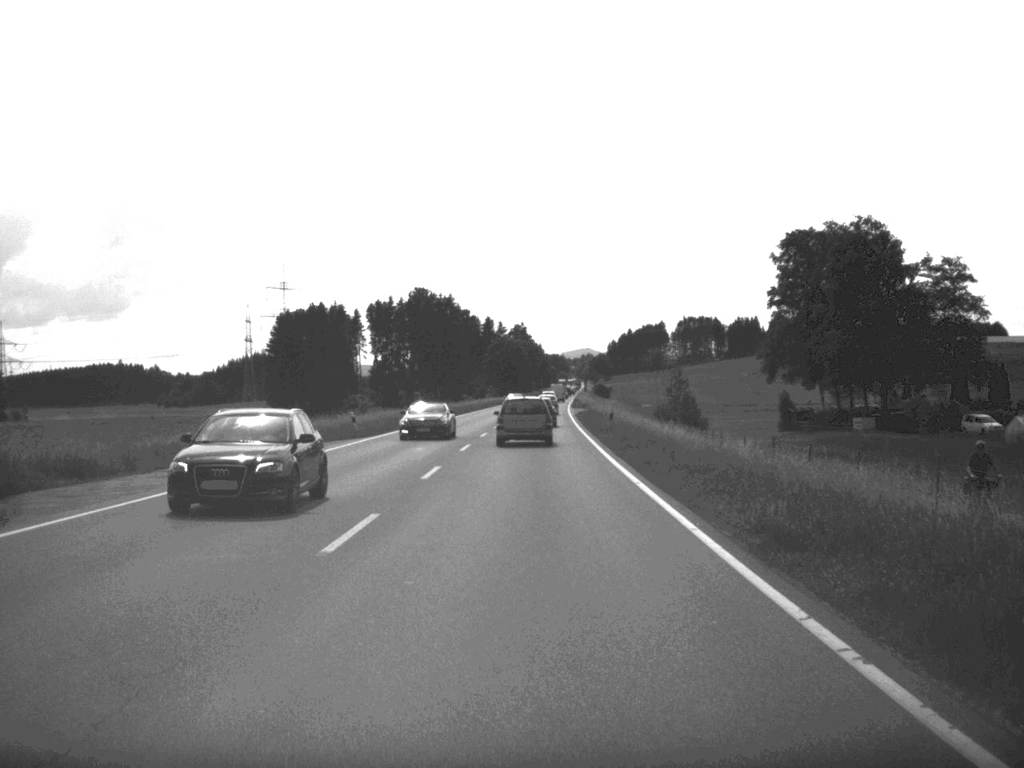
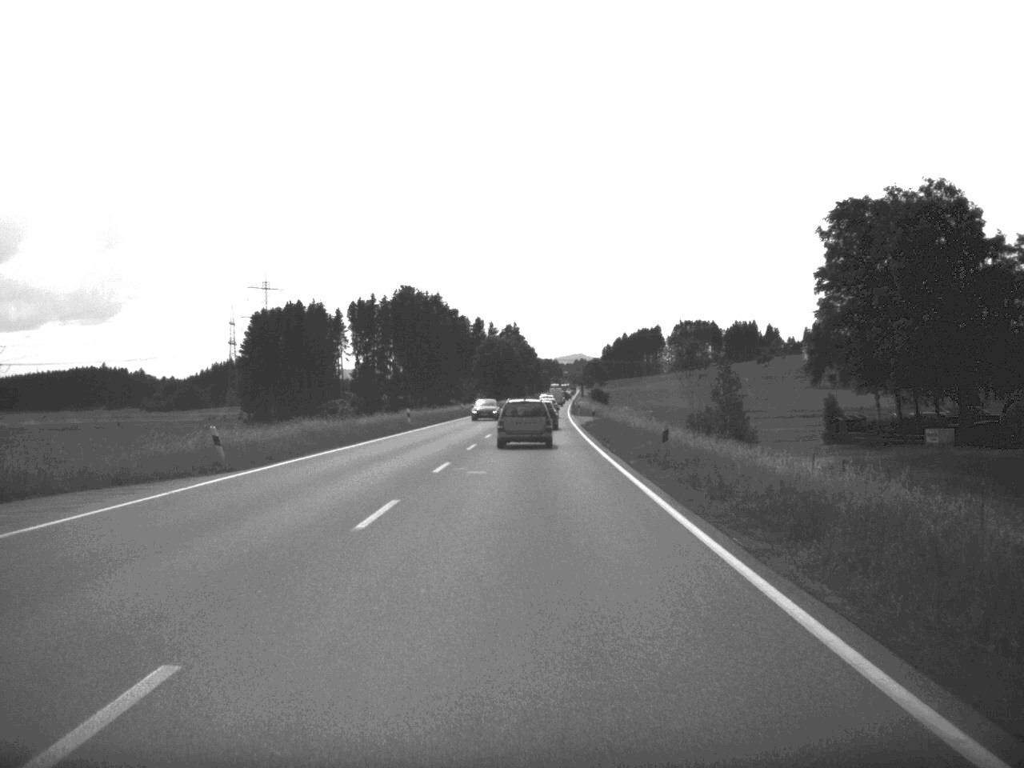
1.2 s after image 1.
(+0.1, +21.2) m; 0°
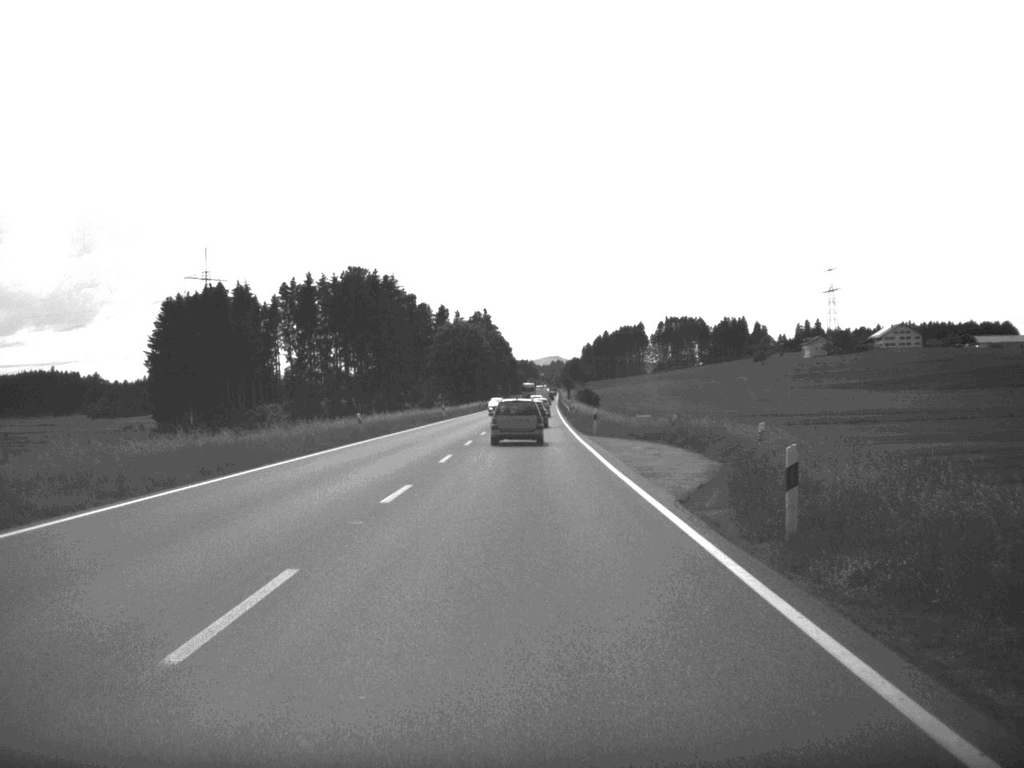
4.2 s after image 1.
(+0.5, +54.7) m; +1°
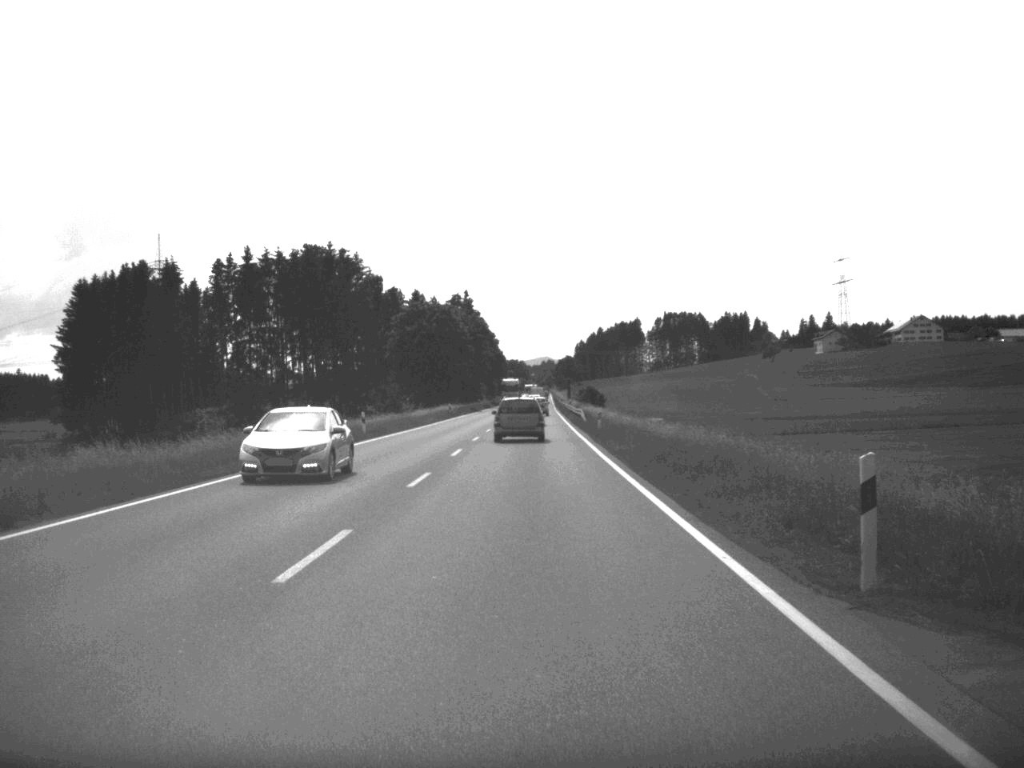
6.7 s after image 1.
(+0.1, +43.6) m; 0°
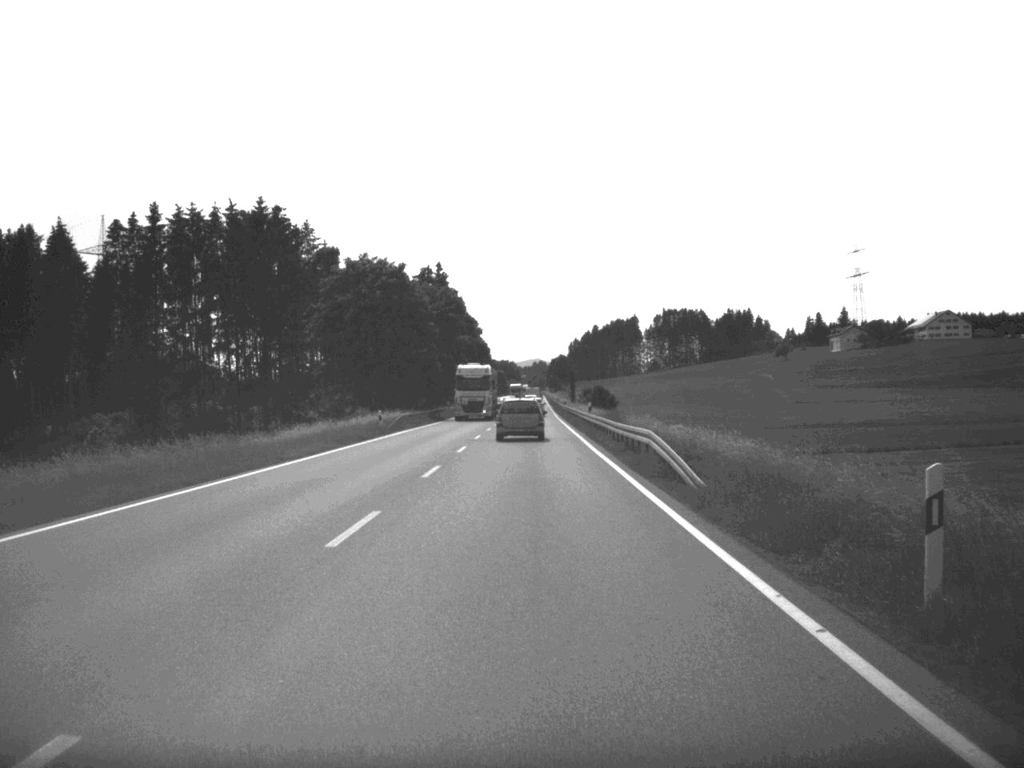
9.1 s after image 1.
(+0.1, +44.4) m; 0°
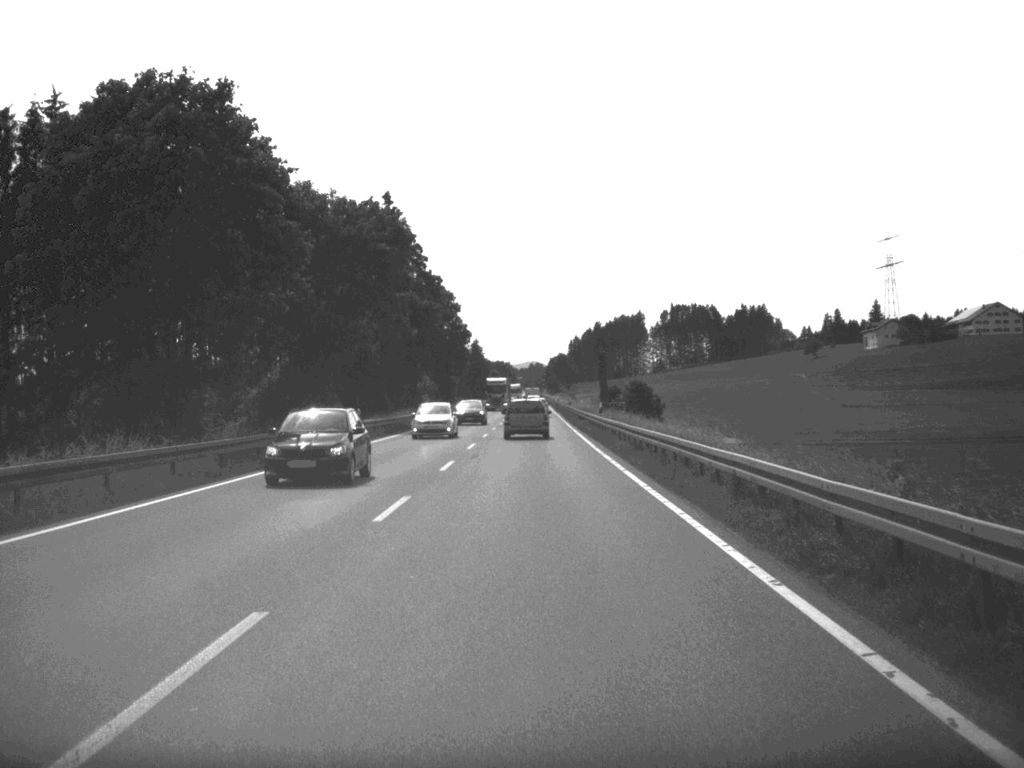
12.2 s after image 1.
(0.0, +55.9) m; 0°
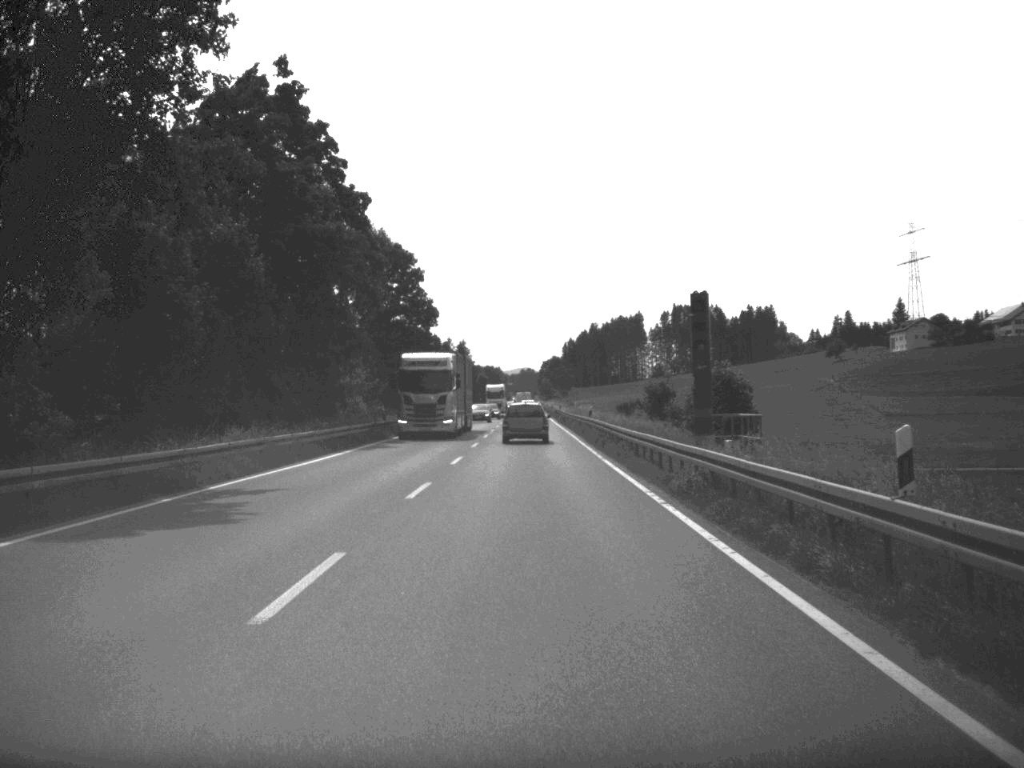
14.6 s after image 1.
(+0.1, +43.0) m; 0°
